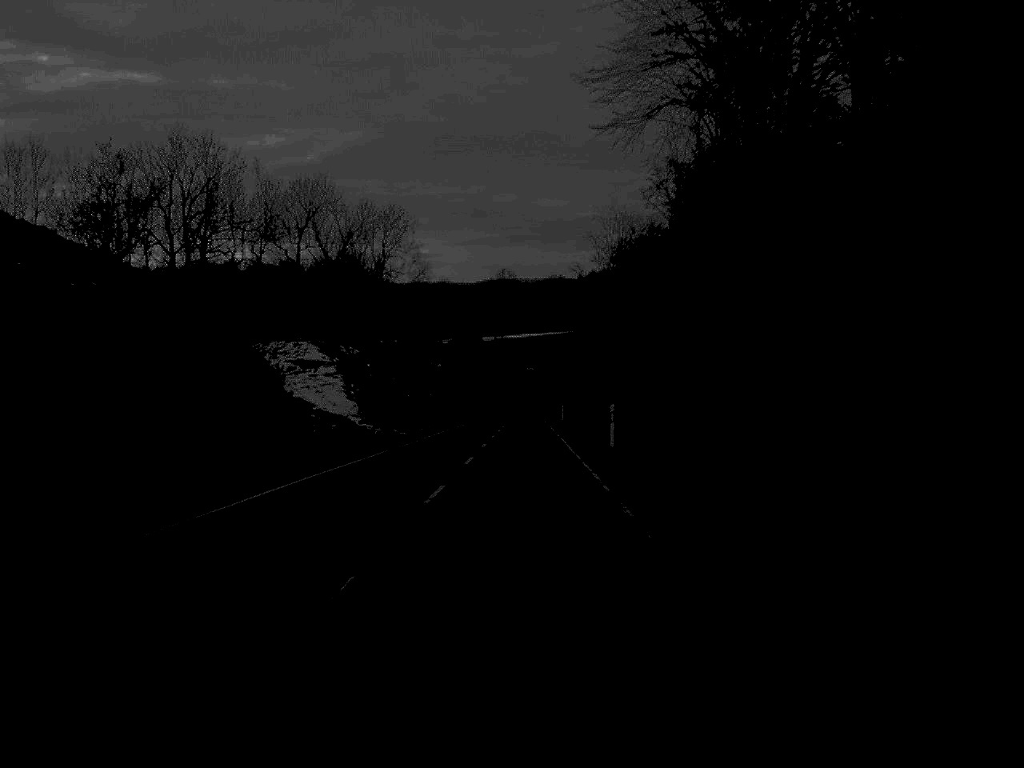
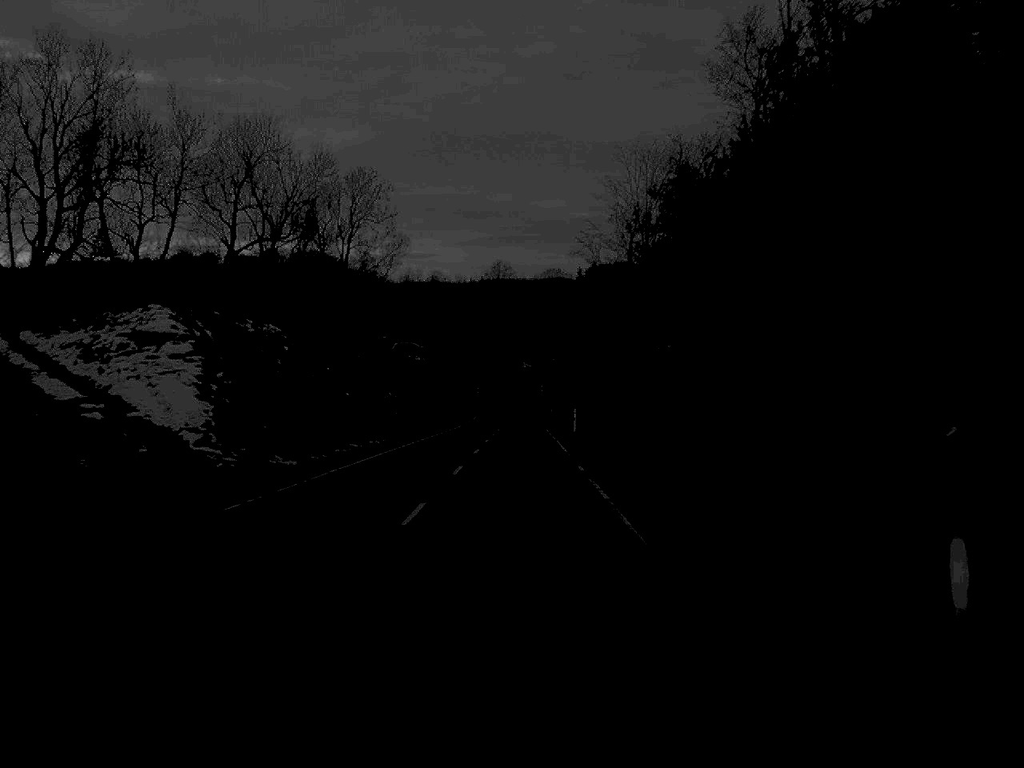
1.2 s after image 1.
(+0.1, +26.5) m; 0°
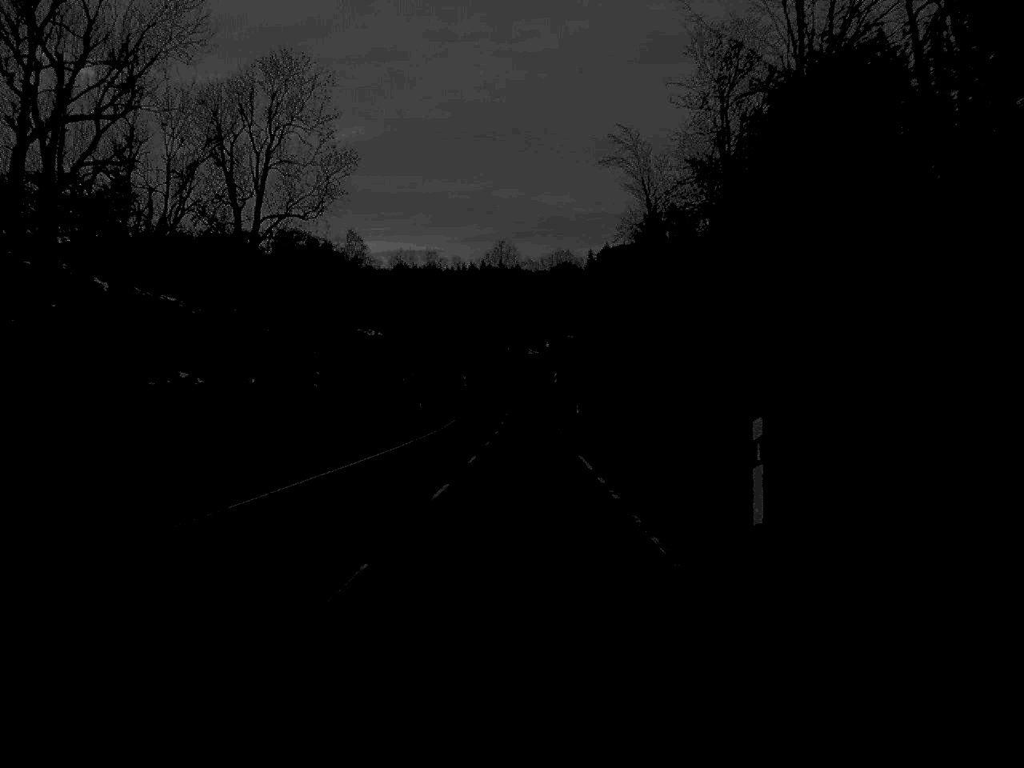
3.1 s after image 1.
(-0.1, +43.4) m; 0°
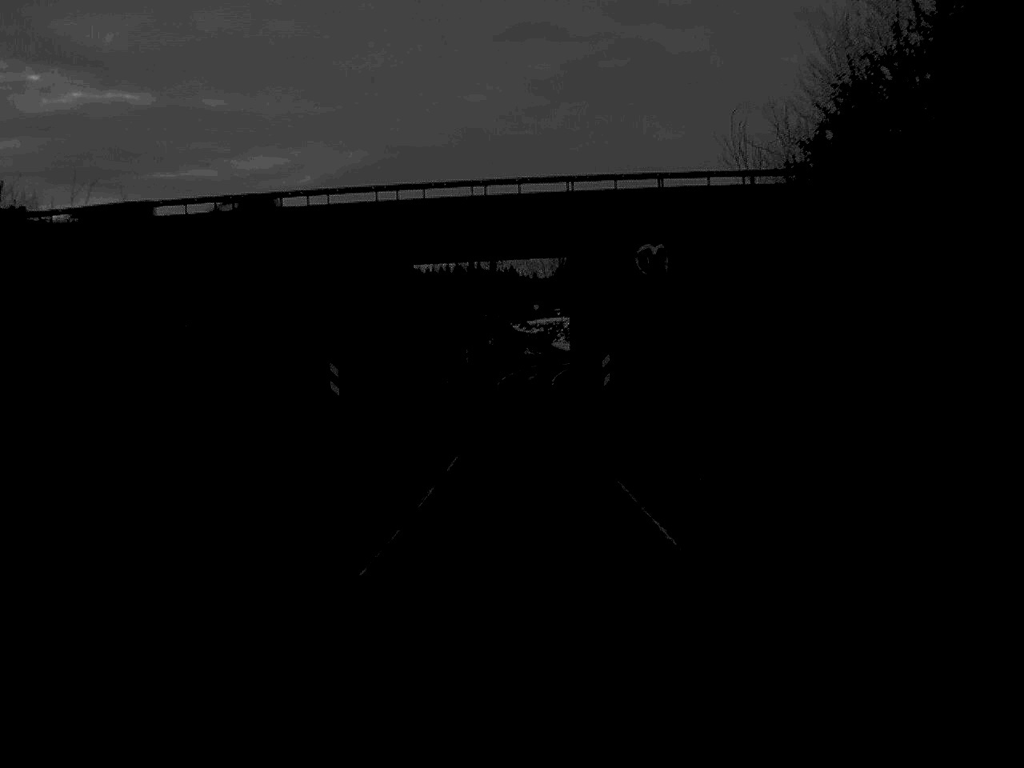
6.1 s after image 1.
(+0.1, +68.7) m; 0°
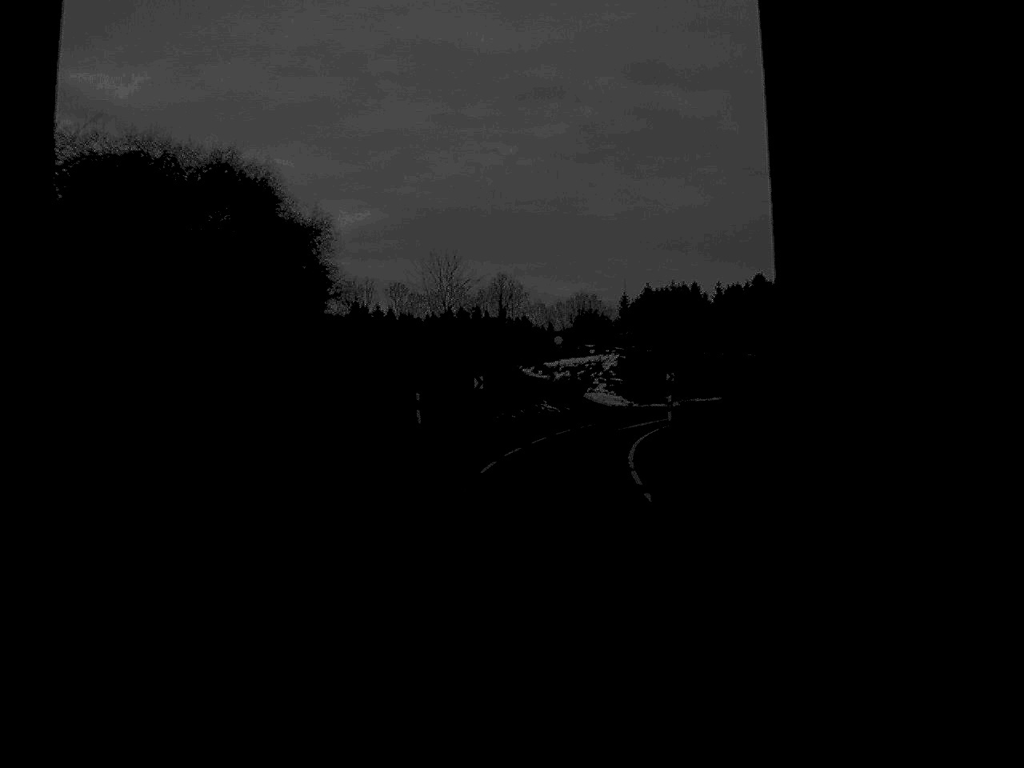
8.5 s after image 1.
(-0.2, +46.4) m; 0°
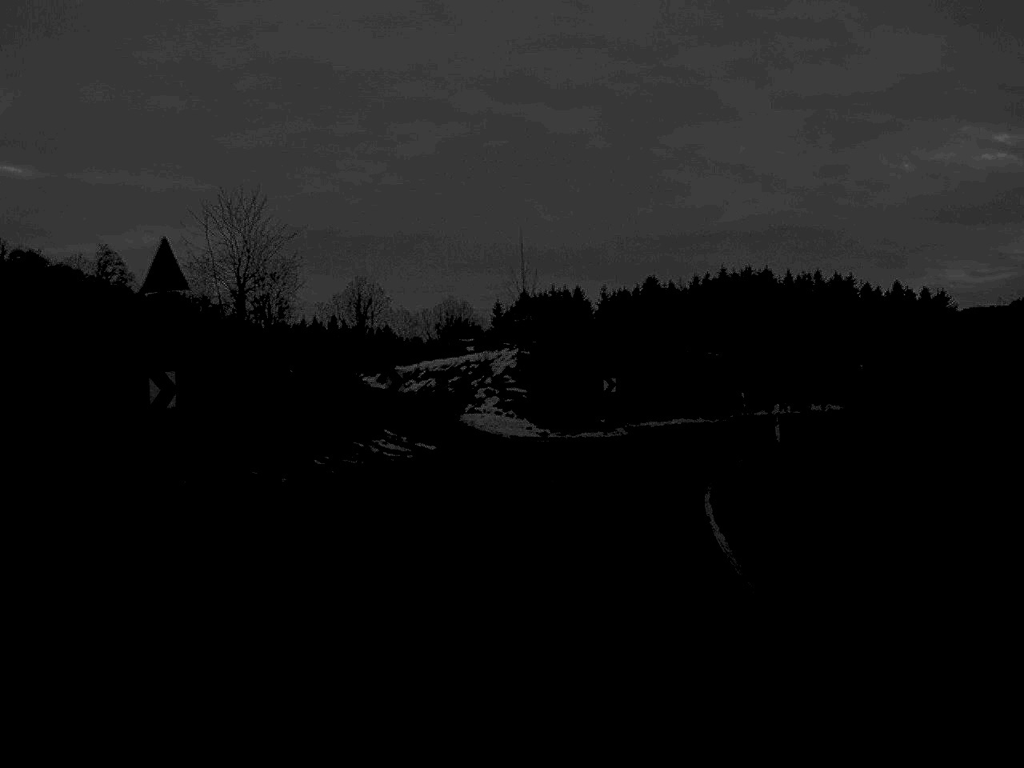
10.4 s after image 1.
(+1.1, +32.6) m; +6°
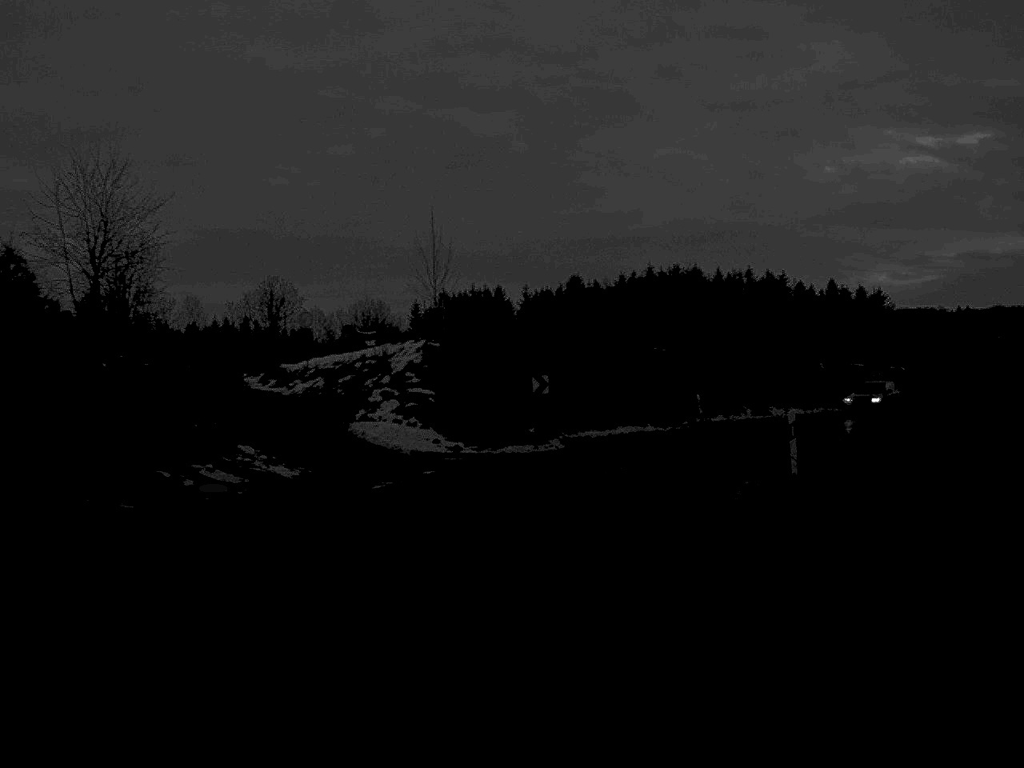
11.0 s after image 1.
(+0.3, +9.6) m; +4°
